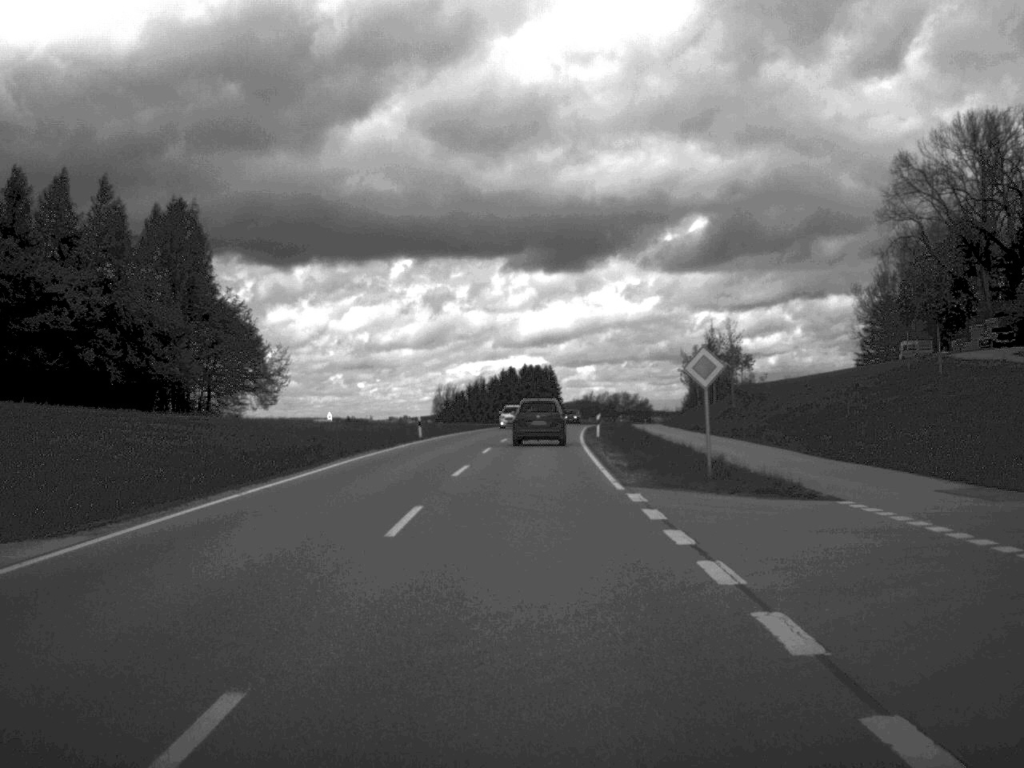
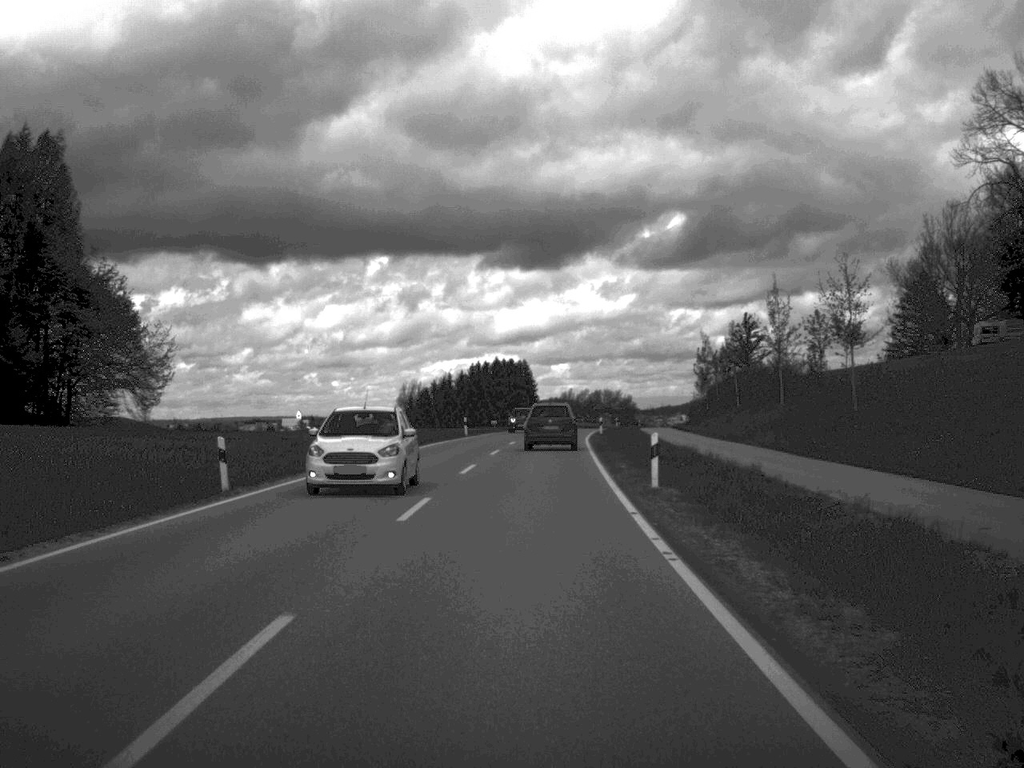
(+0.3, +32.6) m; +1°
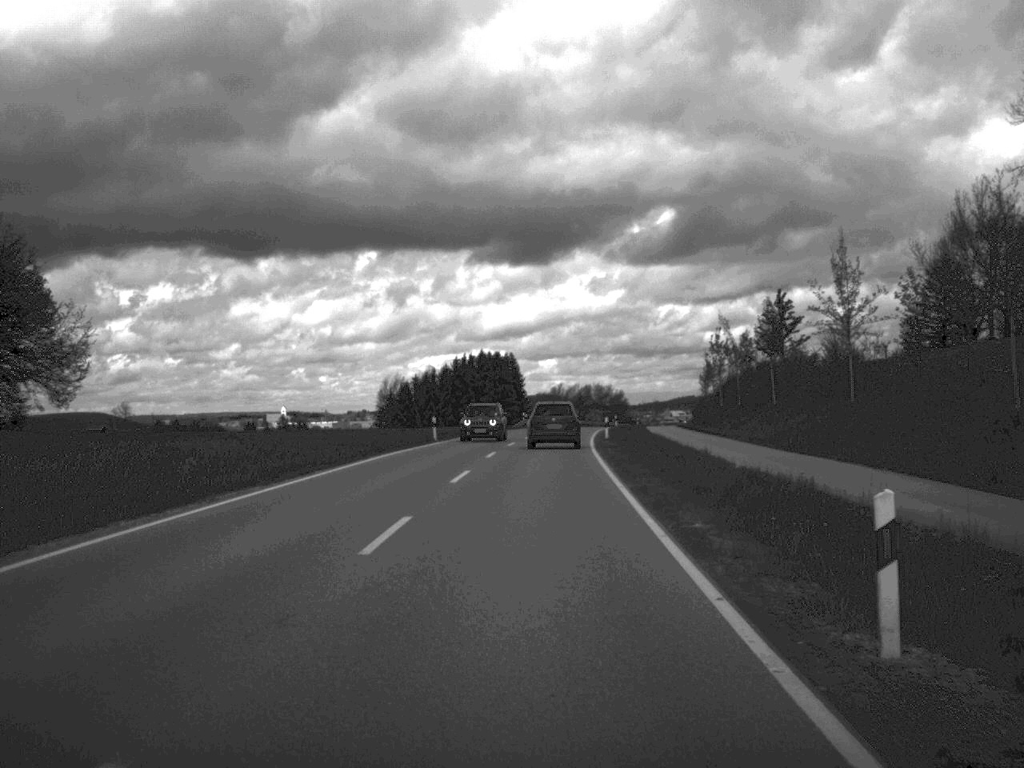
(+0.1, +15.4) m; +1°
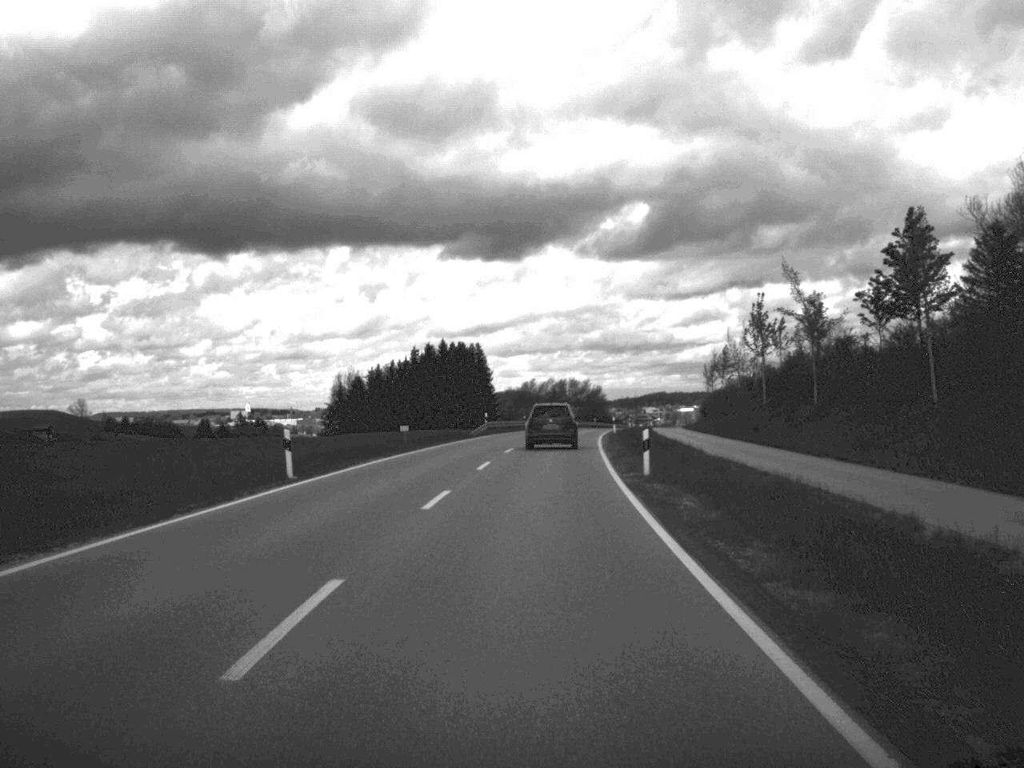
(+0.3, +29.4) m; +1°
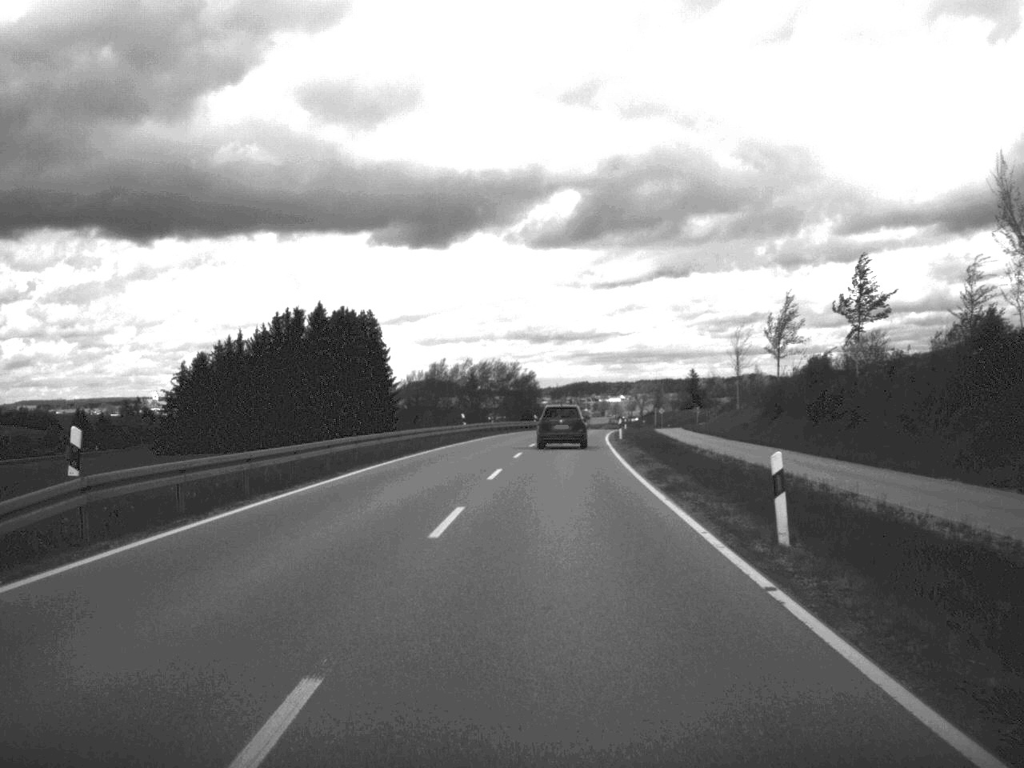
(+1.6, +62.8) m; +3°
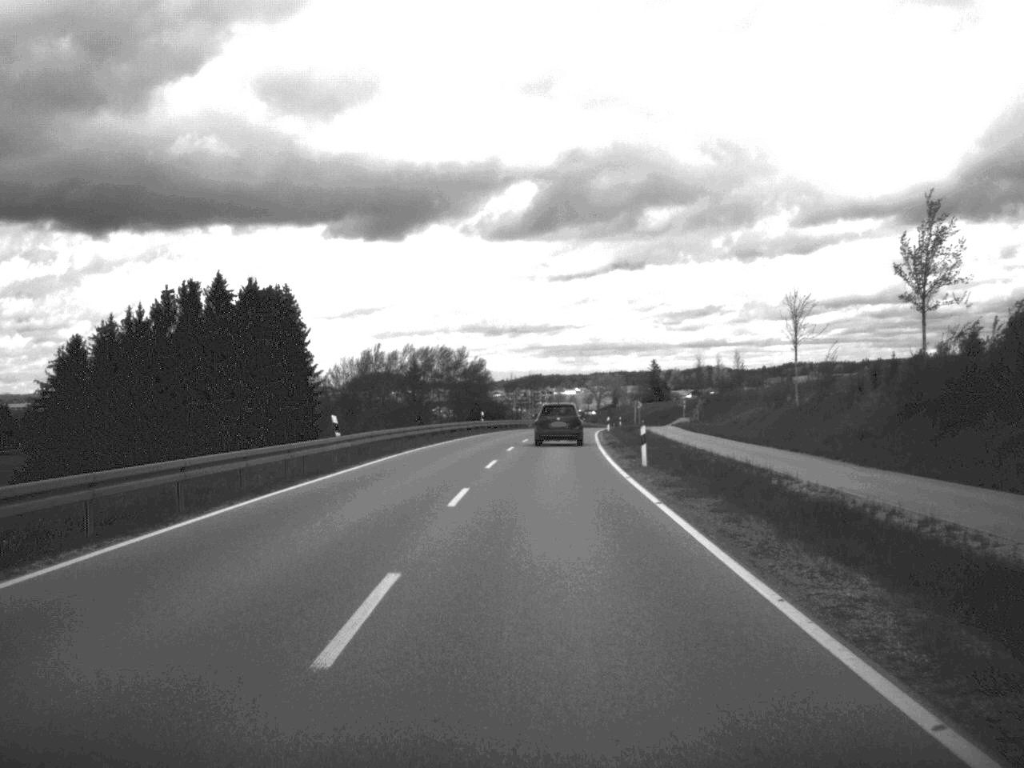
(+0.6, +30.8) m; +2°
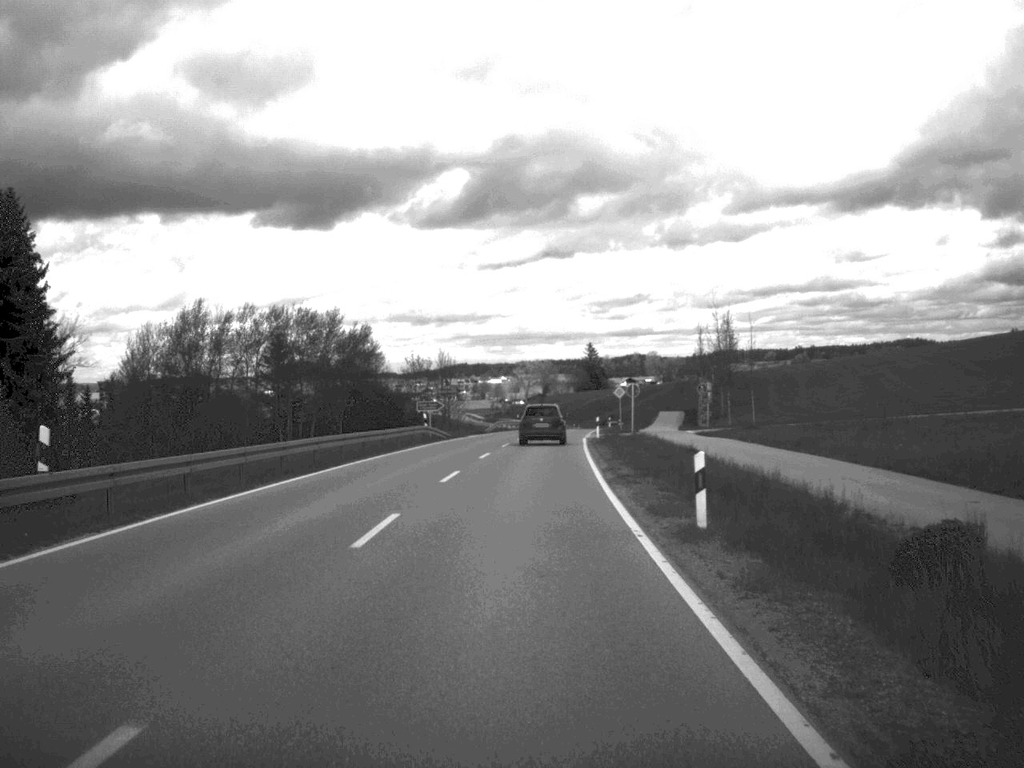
(+2.1, +64.1) m; +3°
